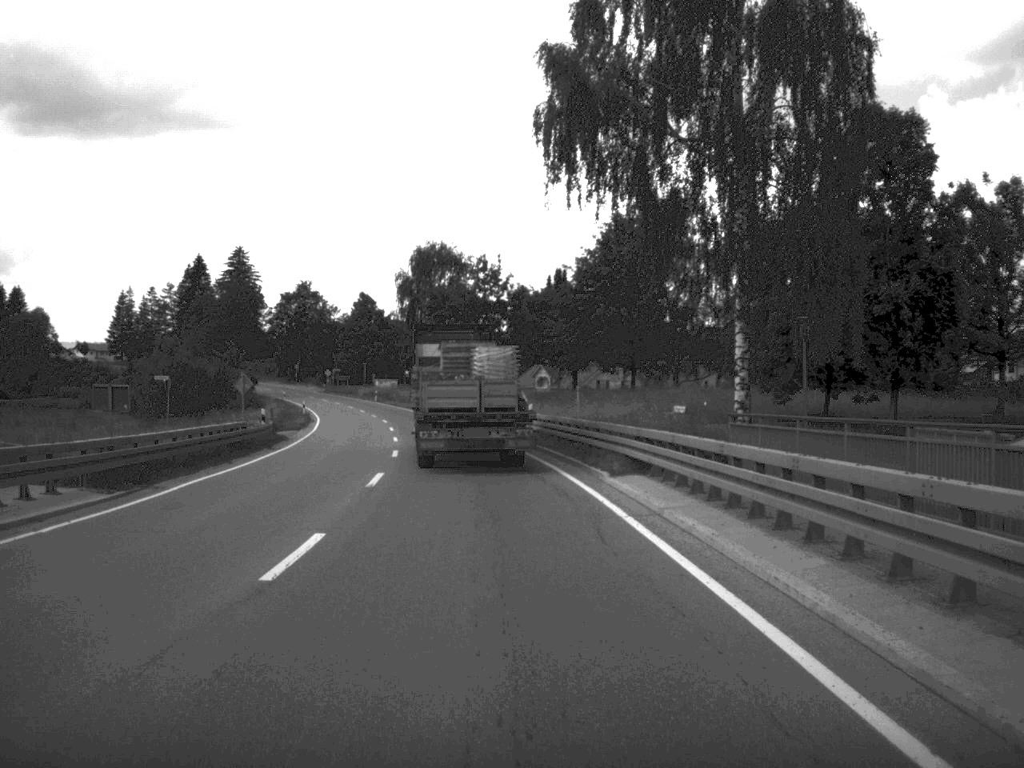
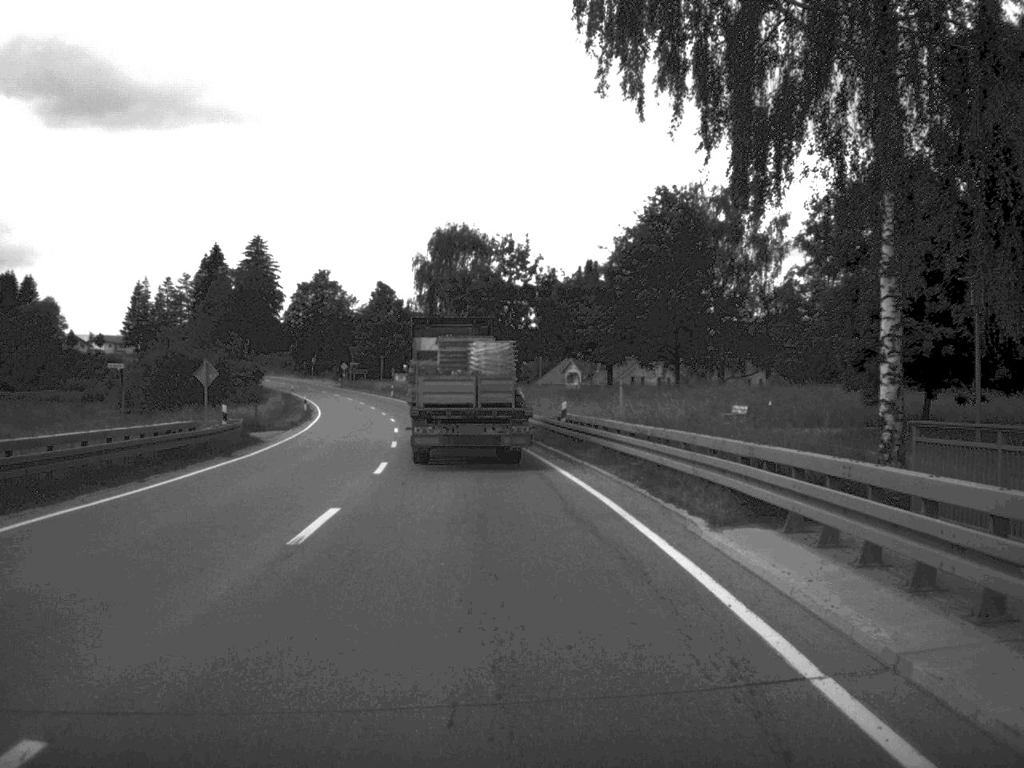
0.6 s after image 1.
(-0.1, +9.8) m; -1°
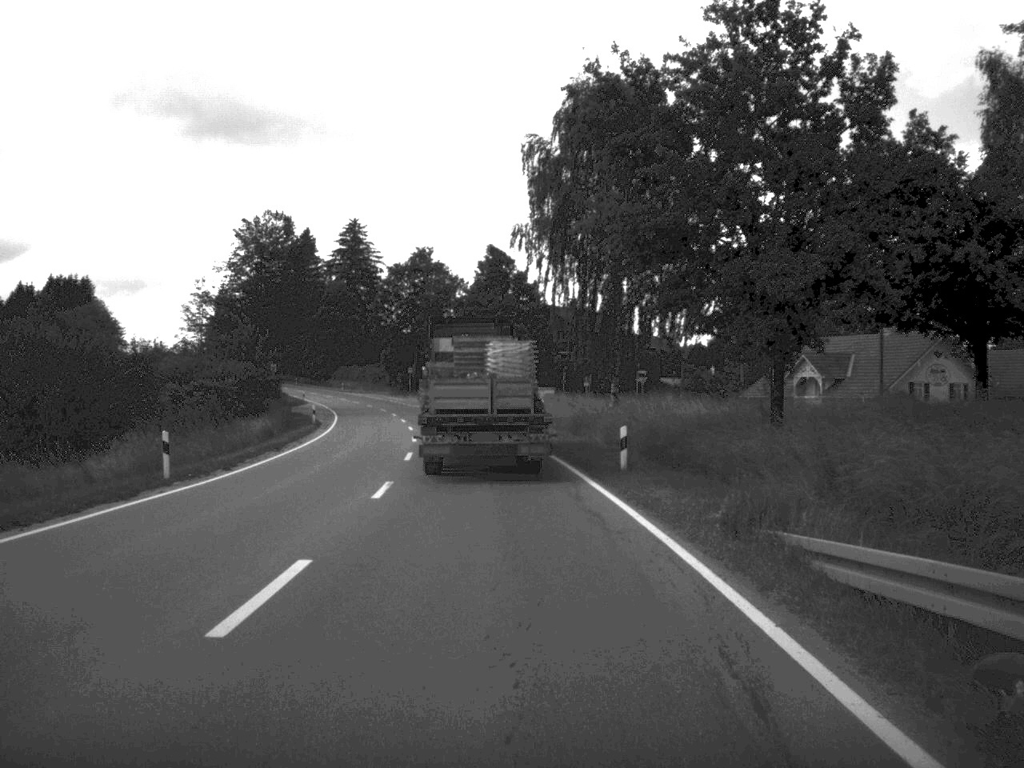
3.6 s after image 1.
(-3.2, +52.1) m; -7°
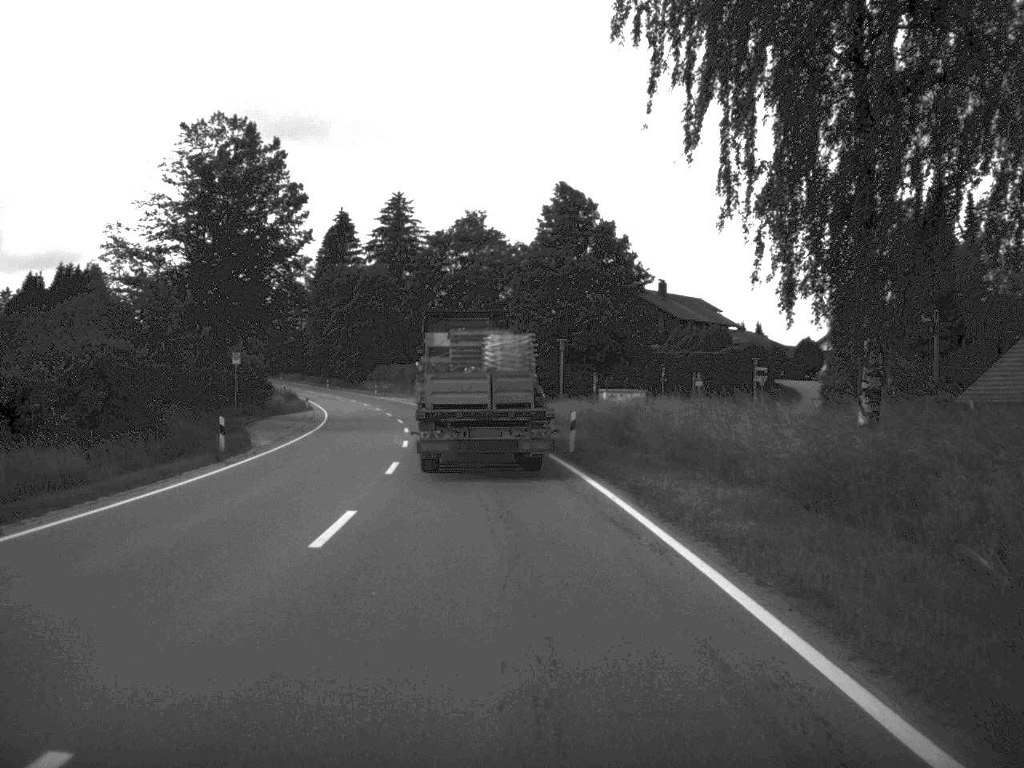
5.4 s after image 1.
(-0.9, +30.7) m; -3°
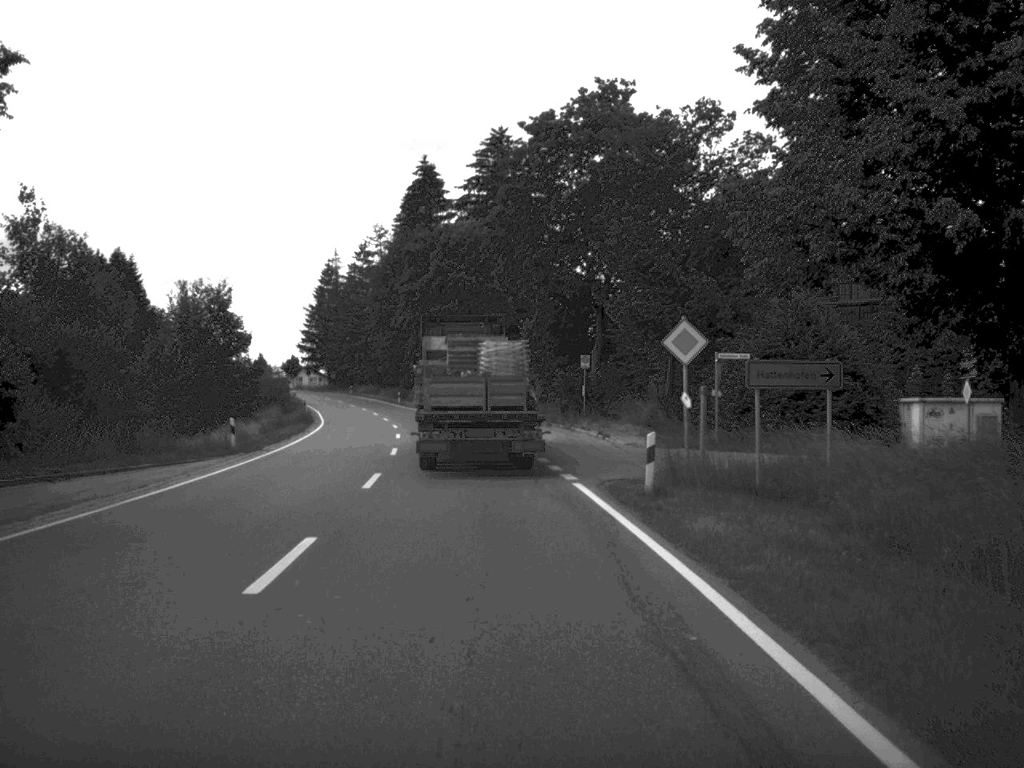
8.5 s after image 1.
(-2.6, +50.1) m; -6°
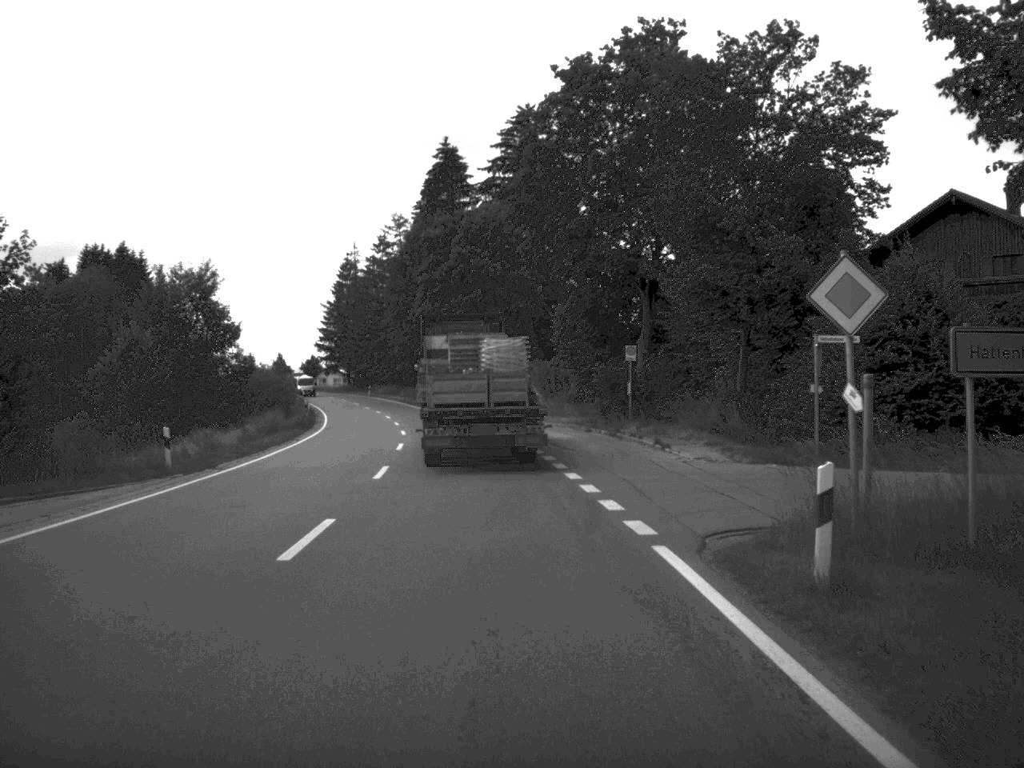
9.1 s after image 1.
(-0.1, +9.8) m; -1°
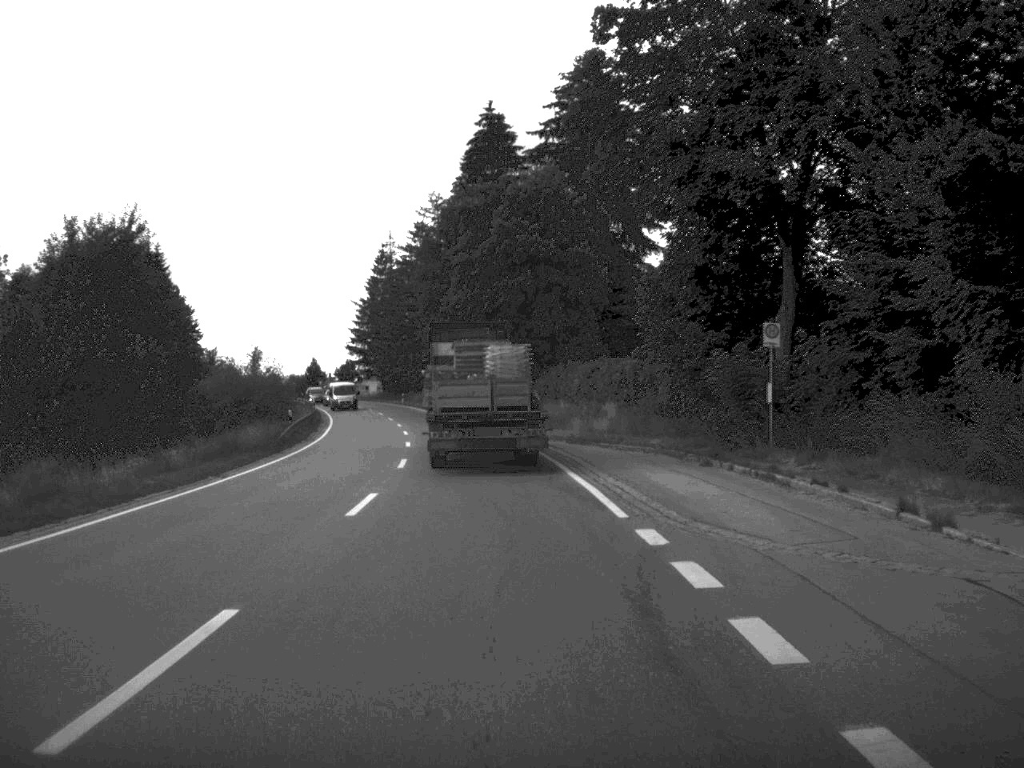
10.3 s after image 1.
(-0.4, +18.5) m; -2°
